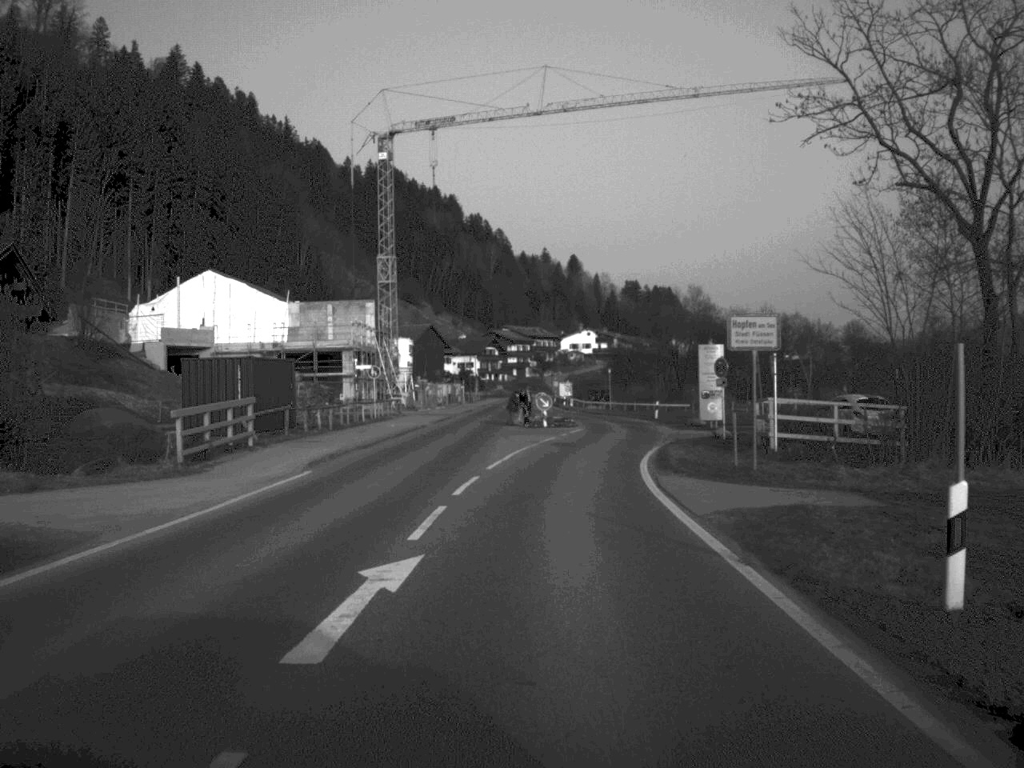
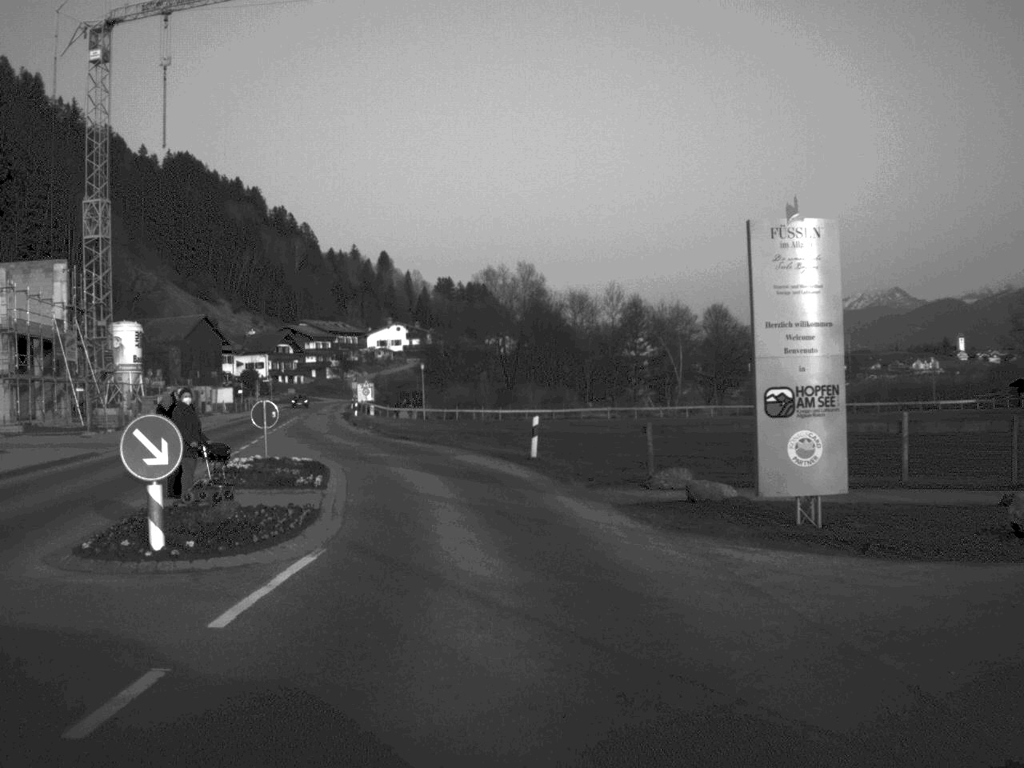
(+2.3, +37.4) m; +8°
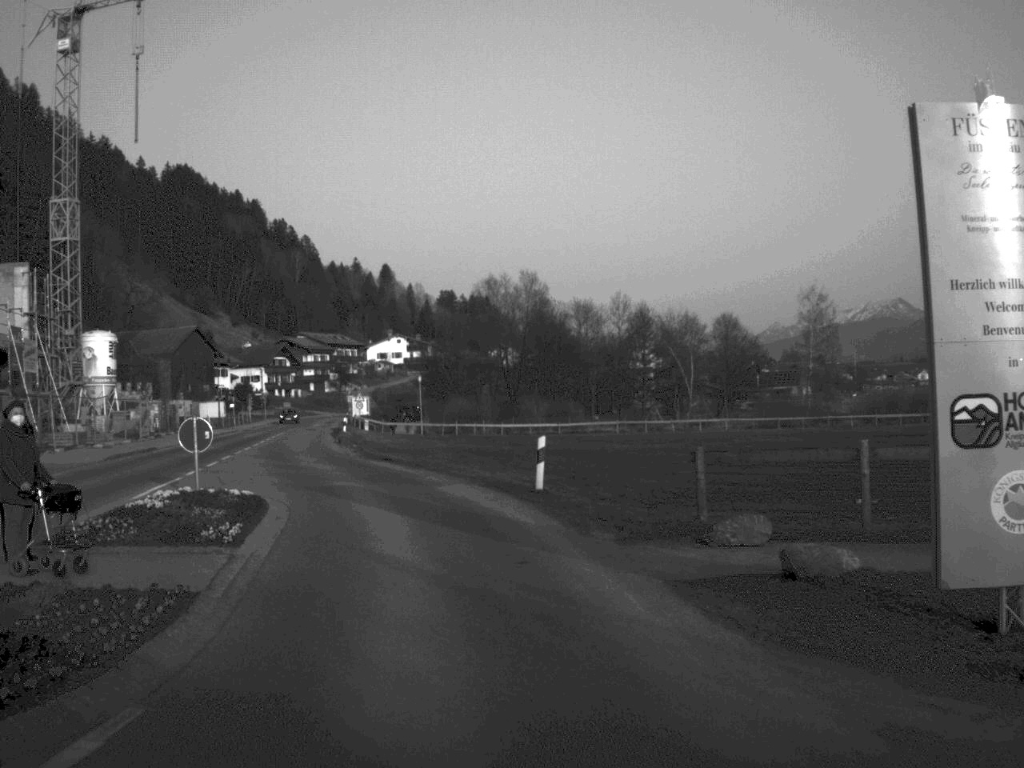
(0.0, +6.2) m; 0°
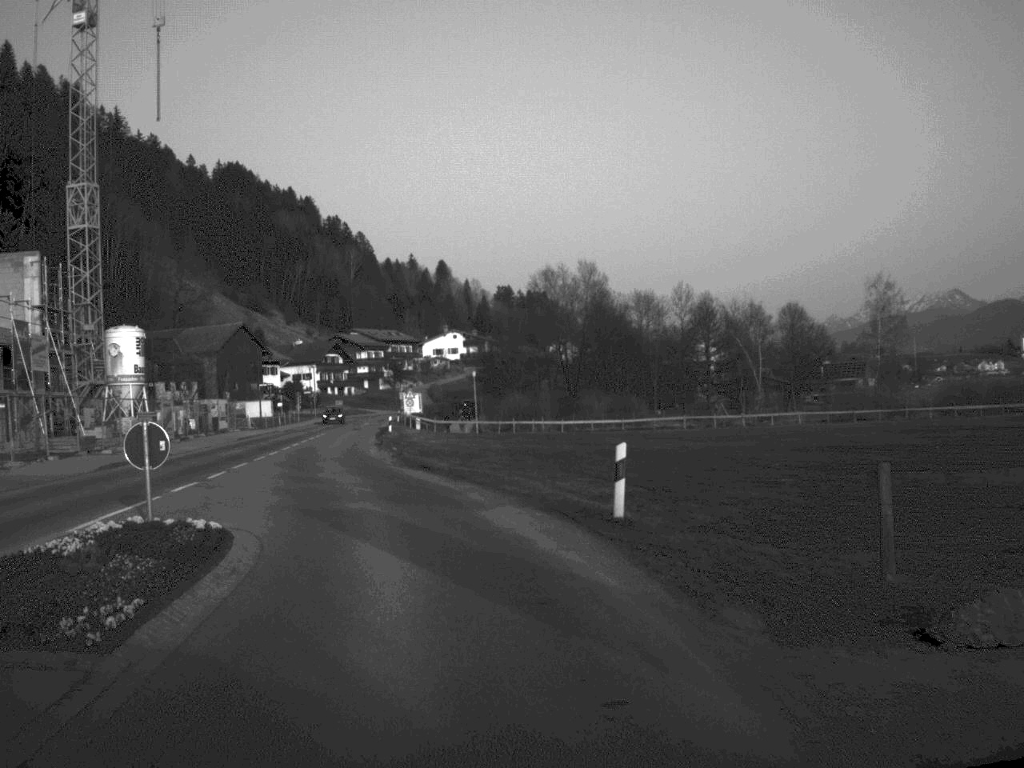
(-0.1, +6.1) m; -3°
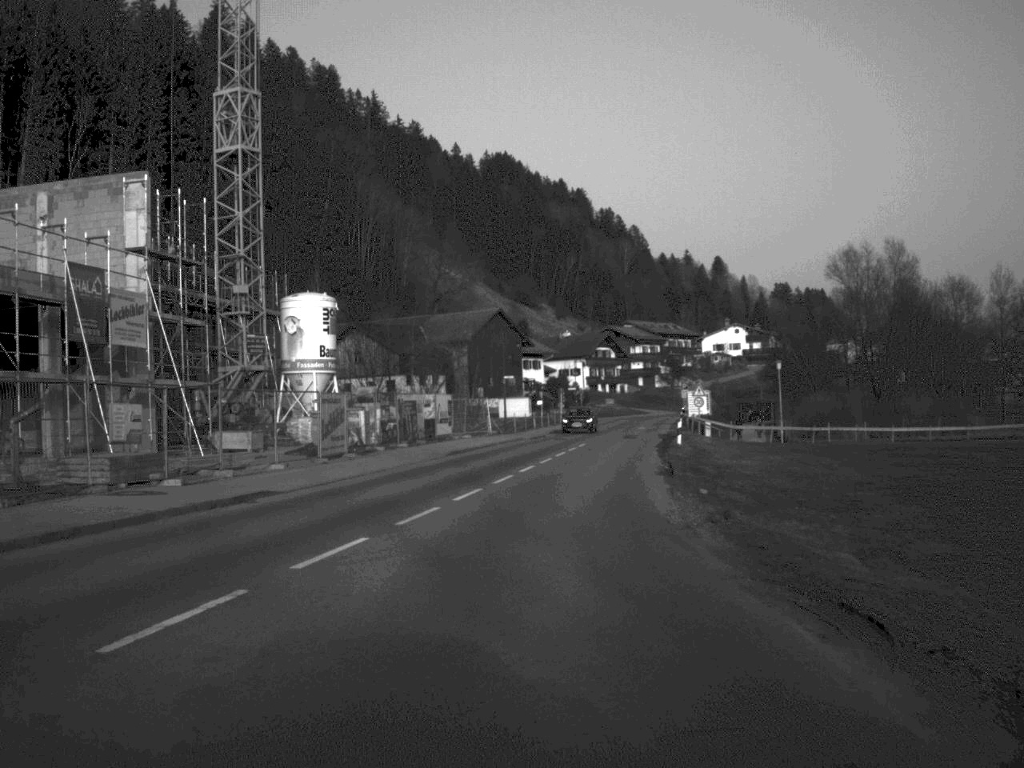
(-2.5, +20.9) m; -12°
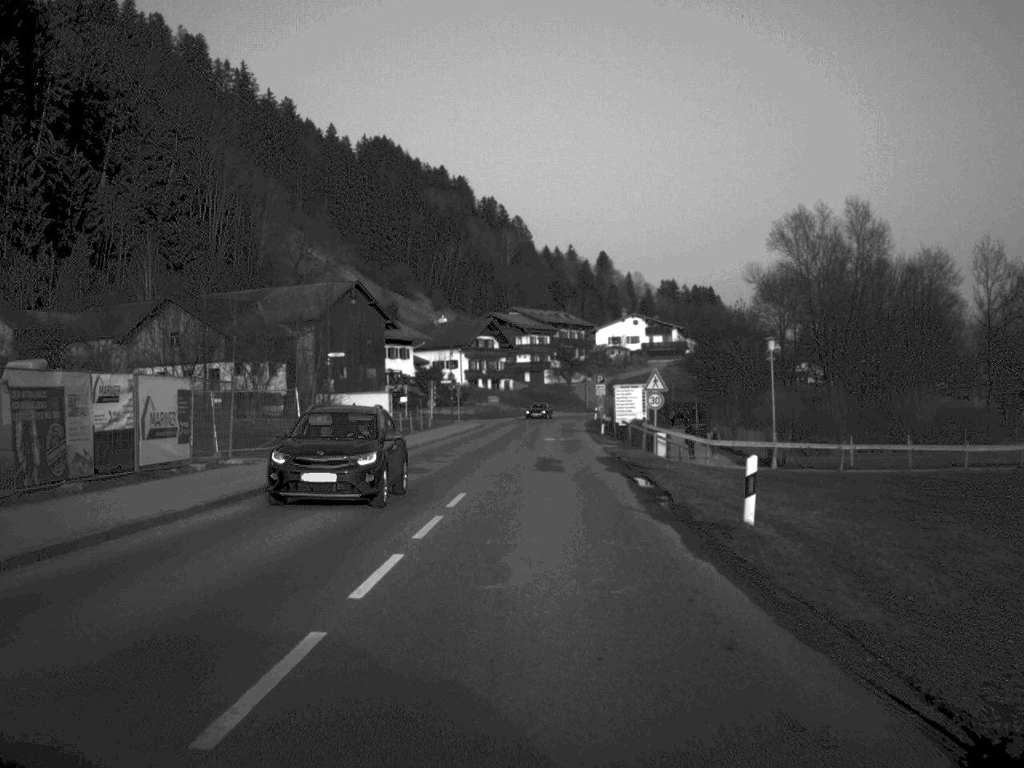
(+1.3, +29.1) m; +6°
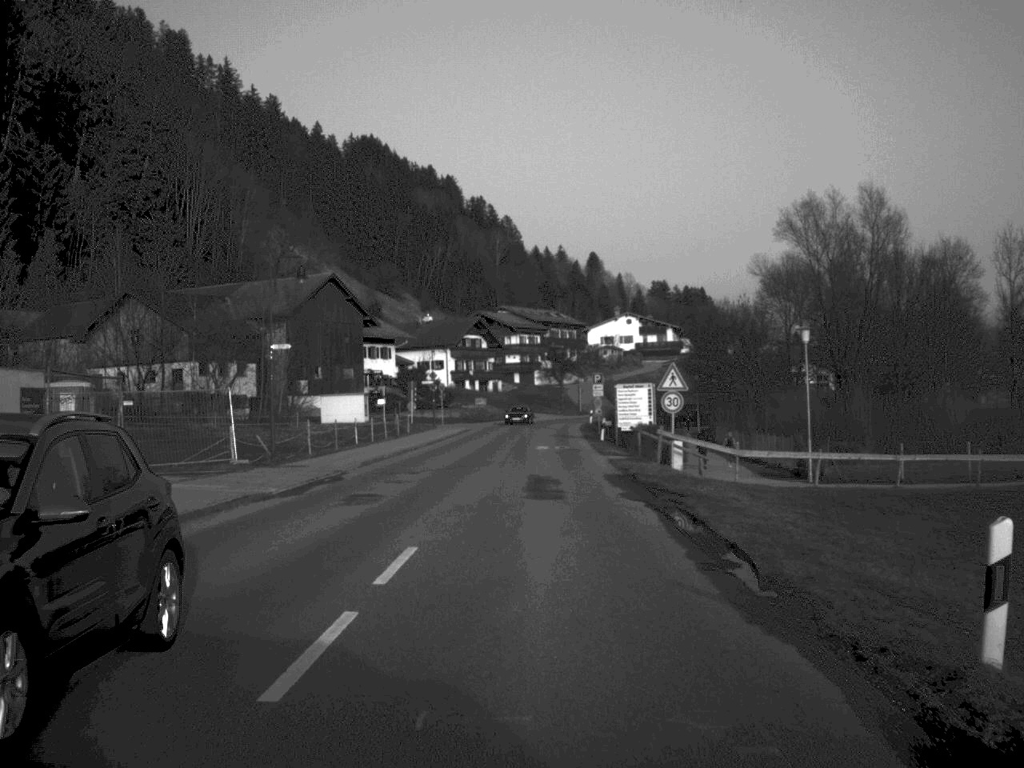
(0.0, +8.0) m; 0°
